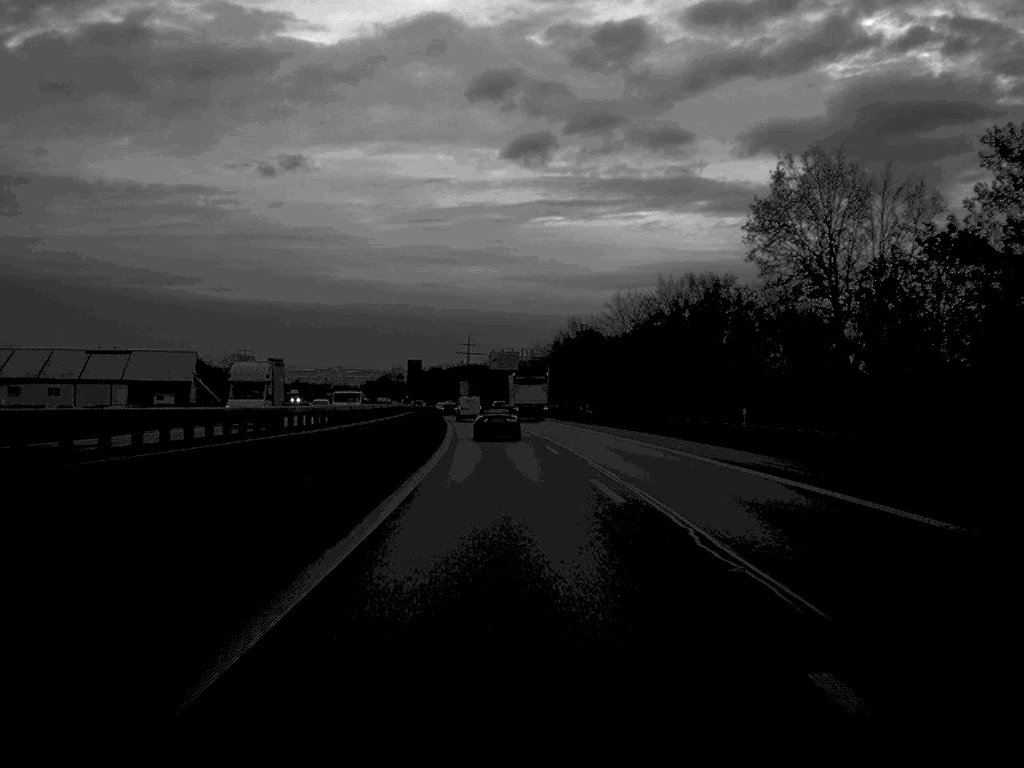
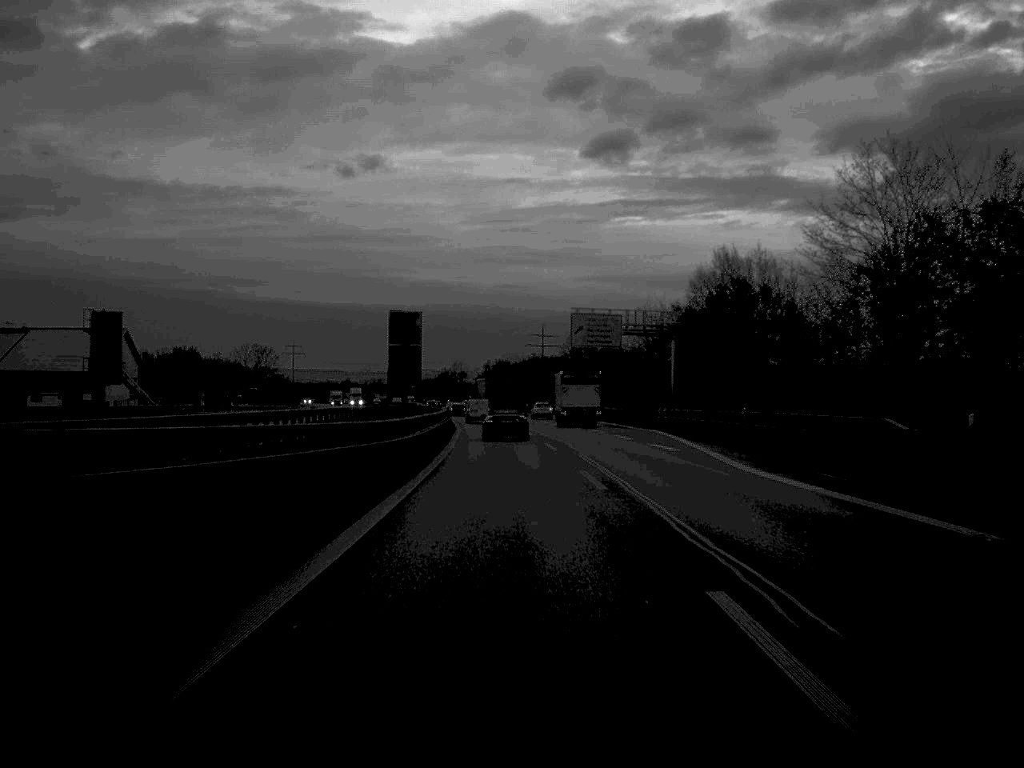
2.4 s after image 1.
(-2.1, +69.7) m; -3°
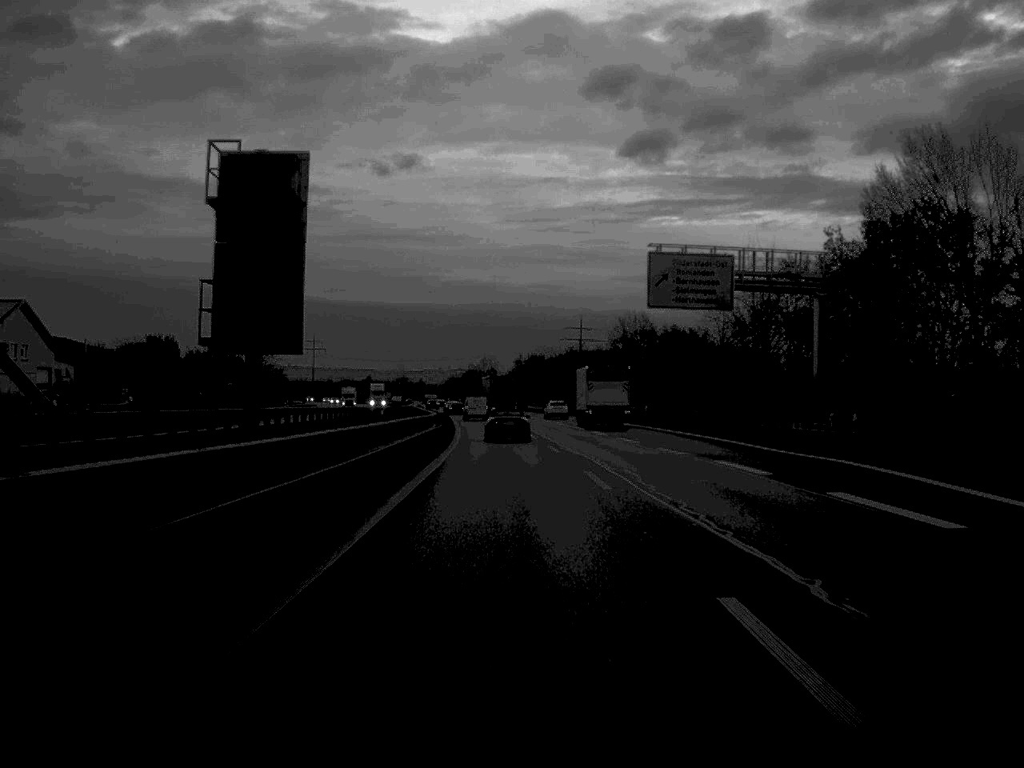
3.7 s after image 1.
(-0.5, +36.8) m; -2°
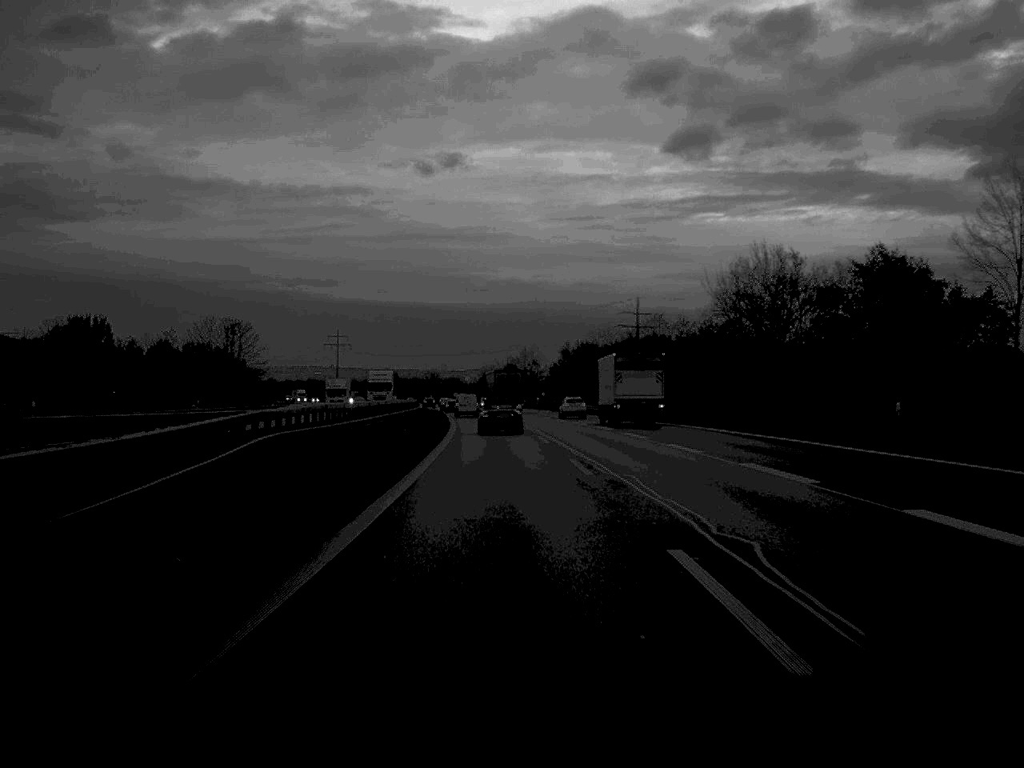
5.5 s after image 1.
(-0.9, +51.7) m; -2°
